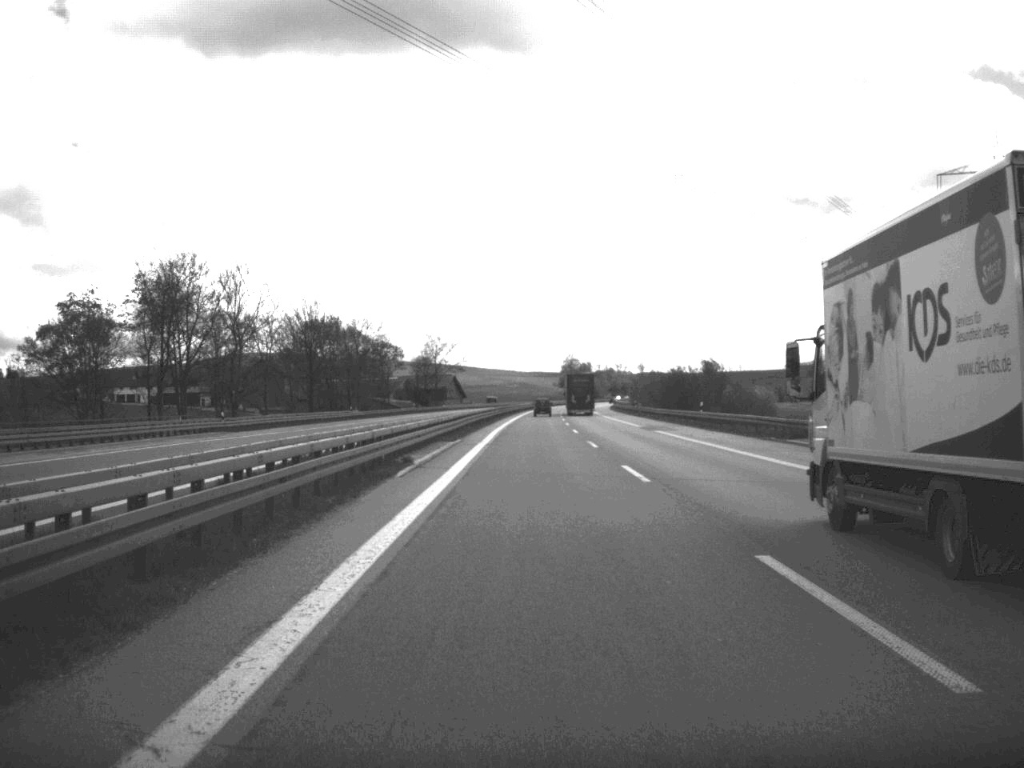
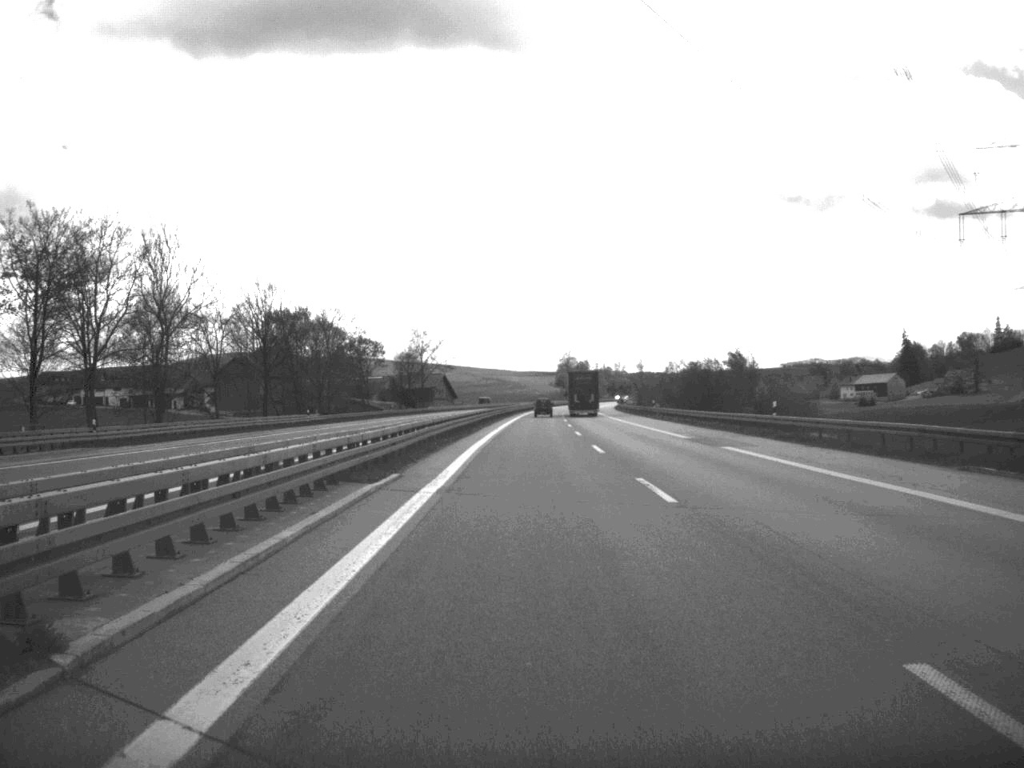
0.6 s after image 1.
(0.0, +22.9) m; 0°
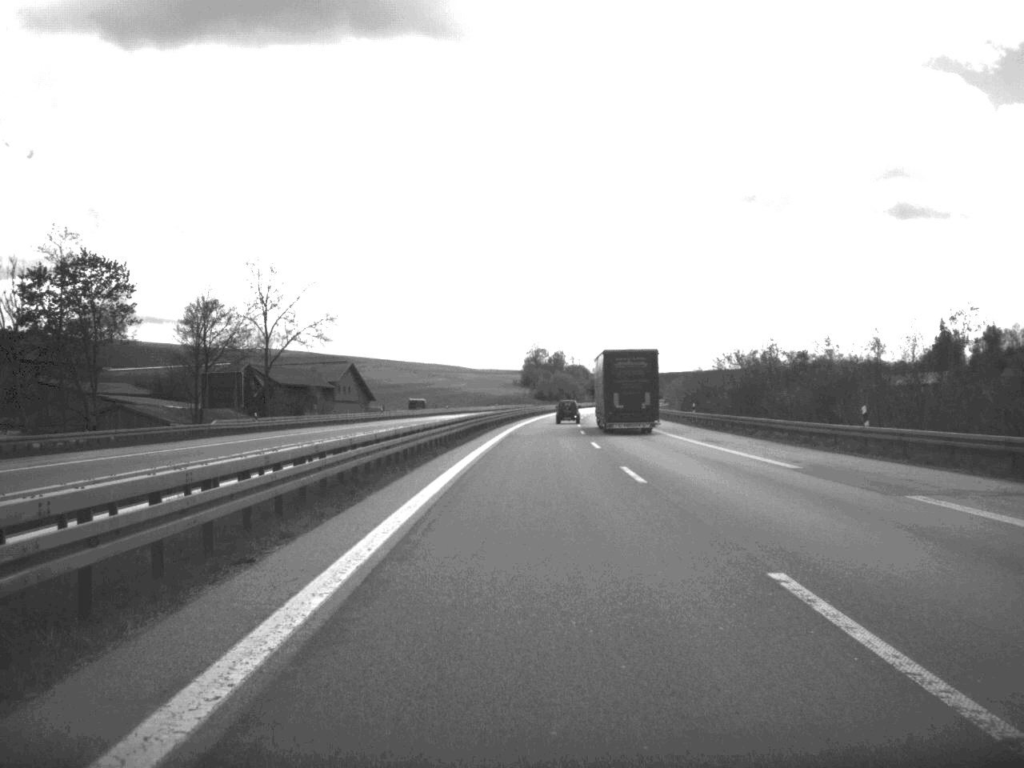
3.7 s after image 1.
(+1.0, +120.2) m; +2°
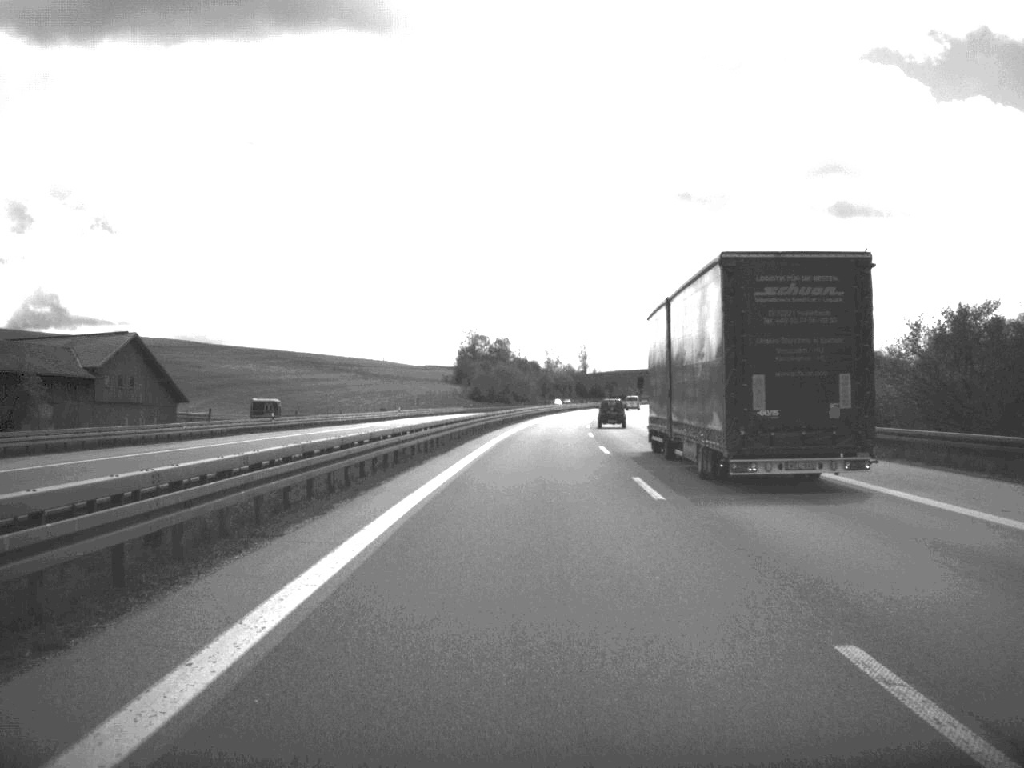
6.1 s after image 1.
(+1.9, +95.1) m; +2°
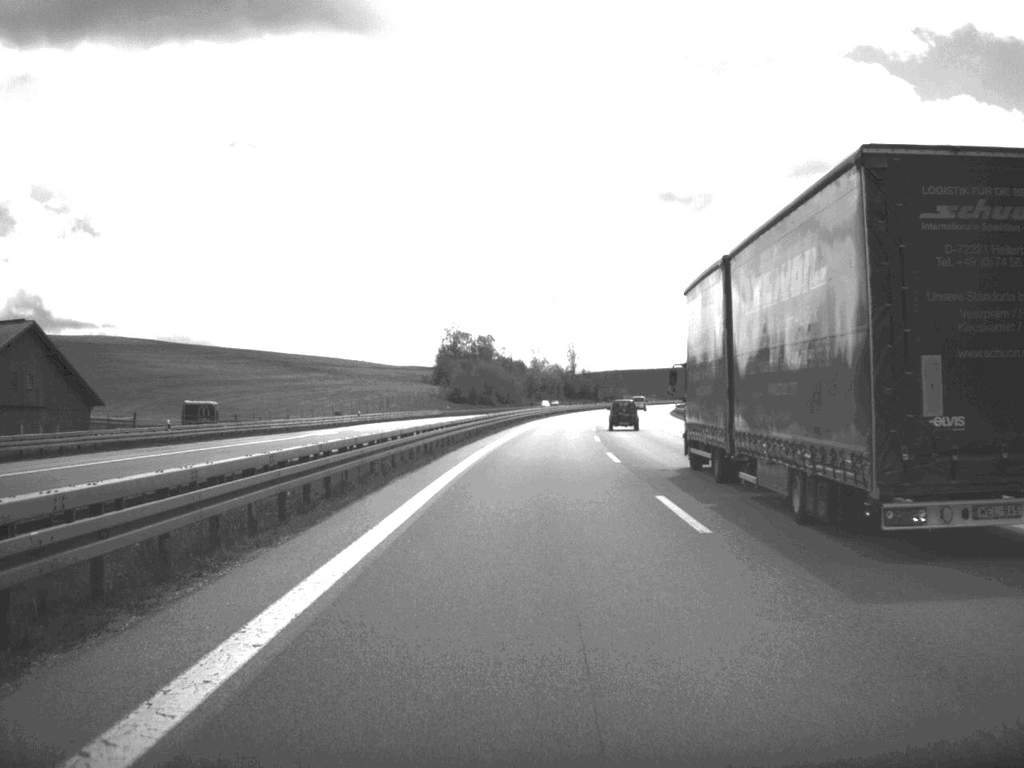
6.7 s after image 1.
(+0.1, +22.4) m; +1°
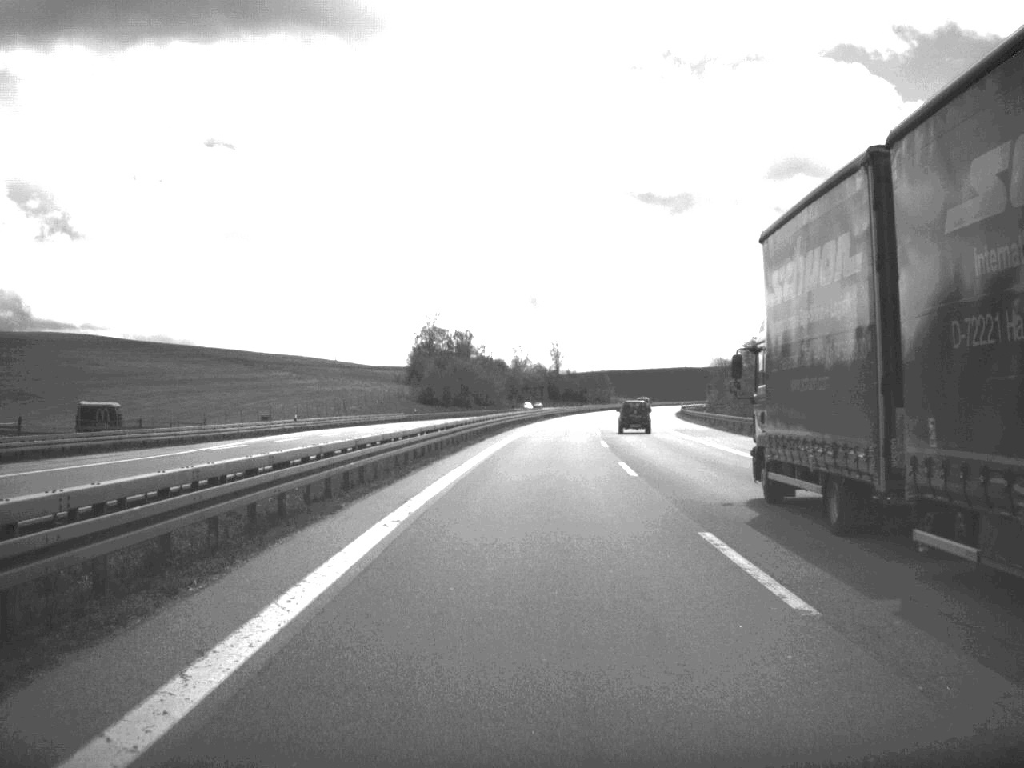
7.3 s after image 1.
(+0.2, +23.6) m; +1°
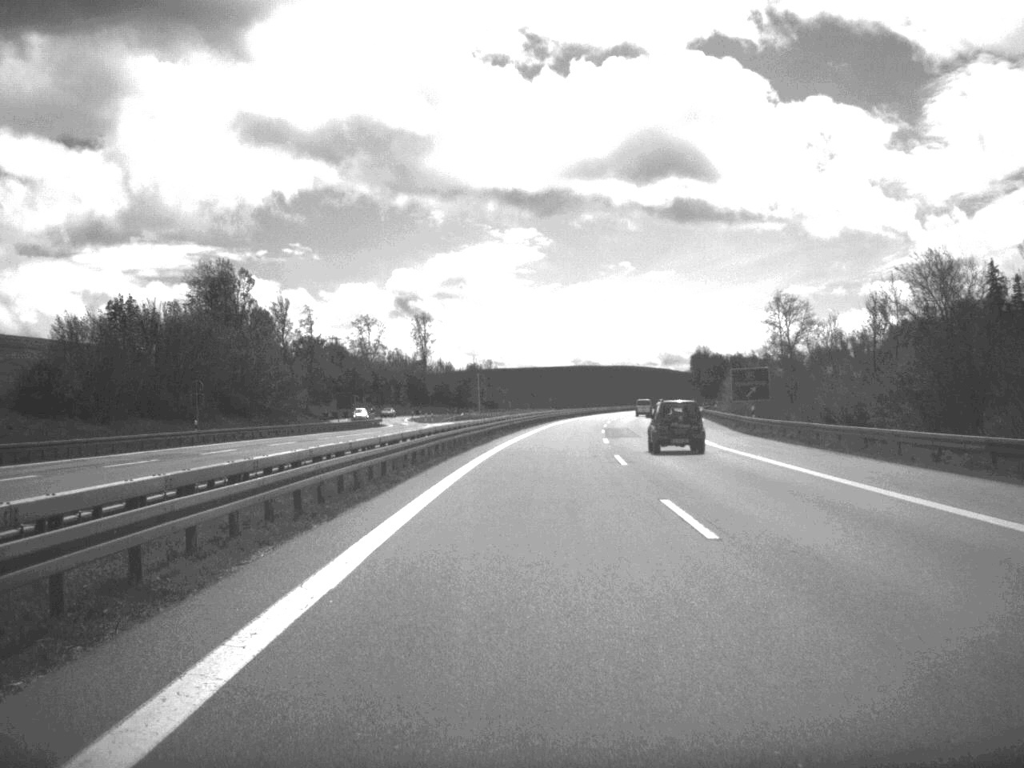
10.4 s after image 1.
(+5.3, +119.1) m; +5°
